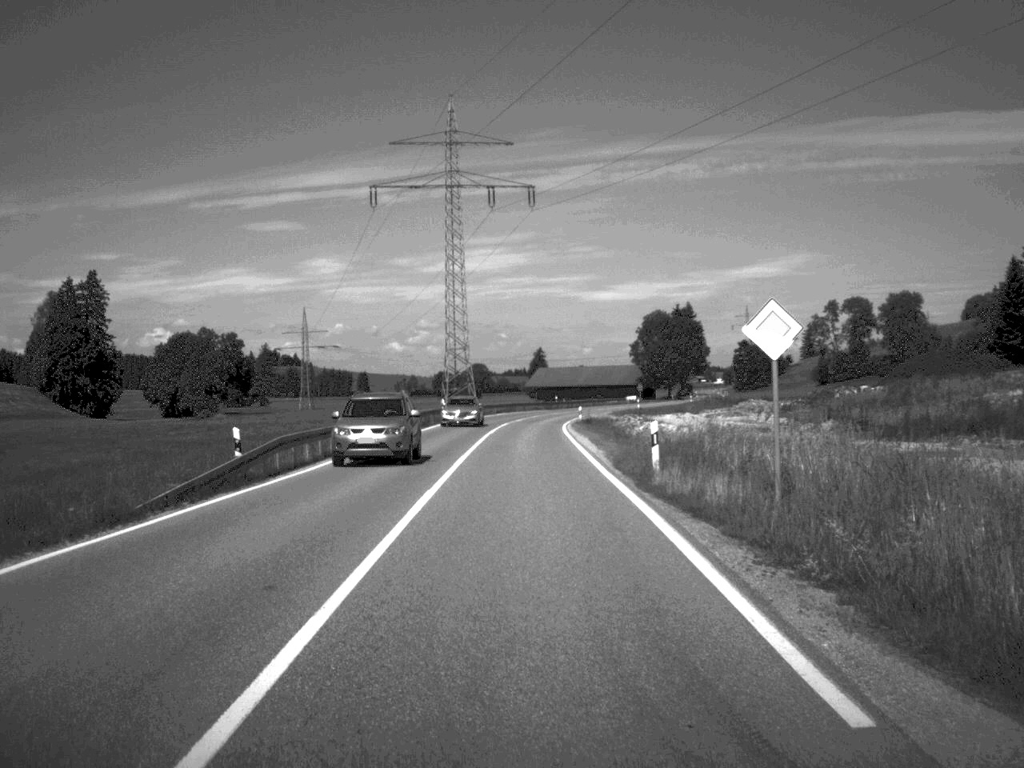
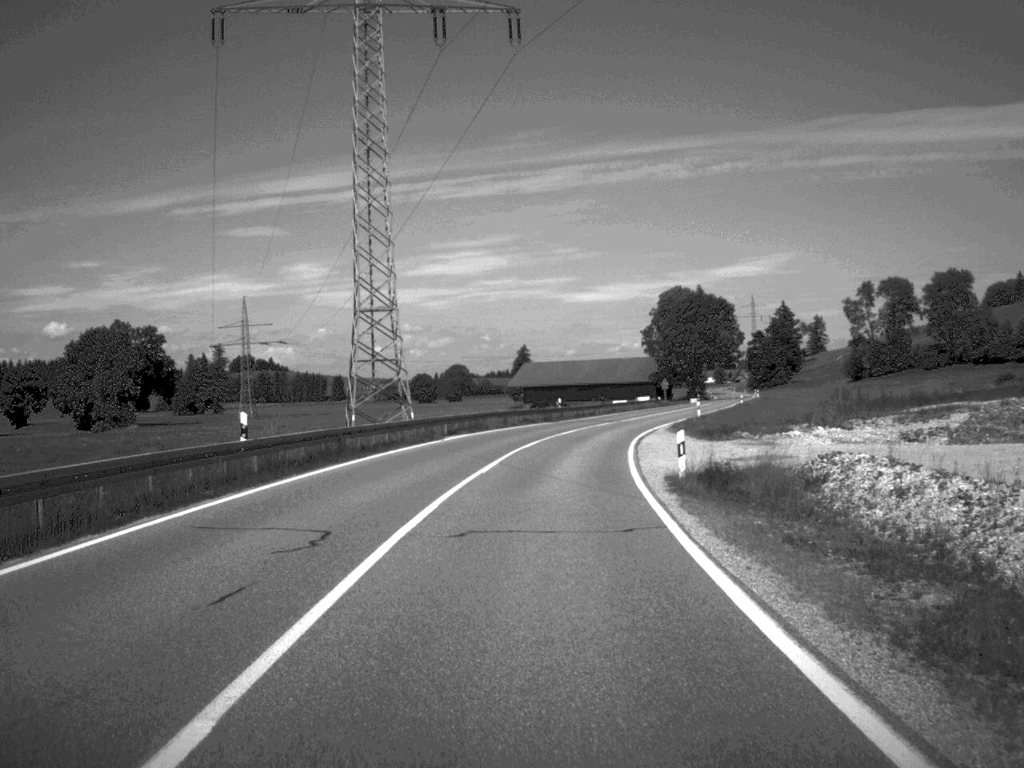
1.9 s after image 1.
(0.0, +49.7) m; +1°
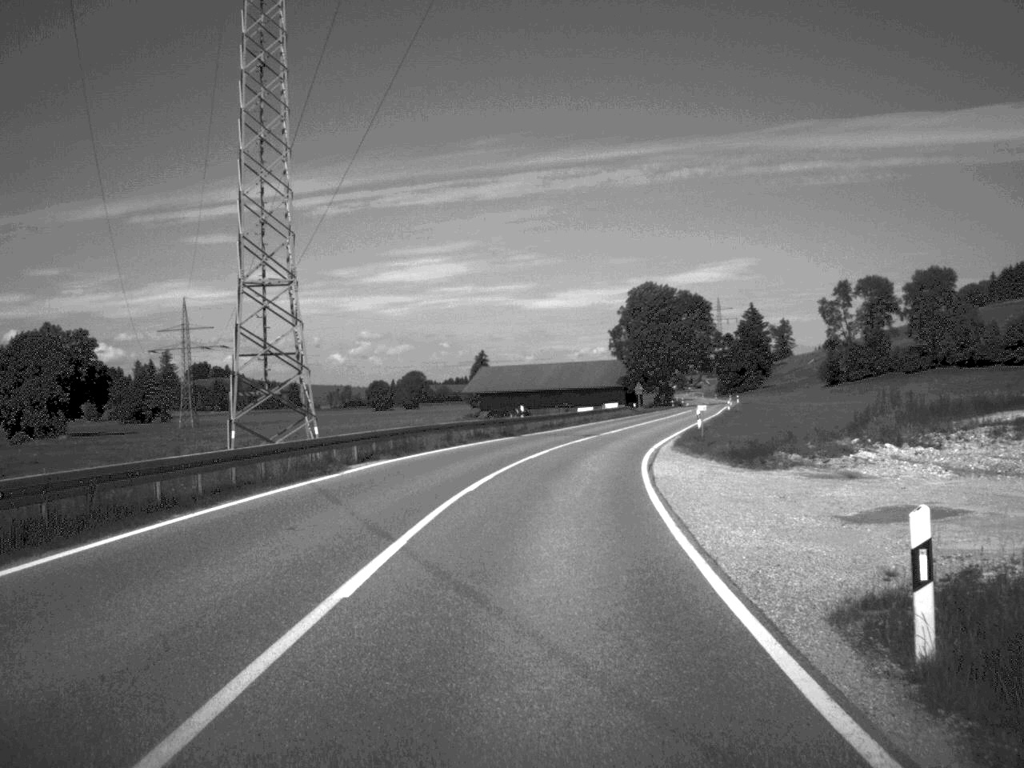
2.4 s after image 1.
(+0.2, +15.4) m; +2°
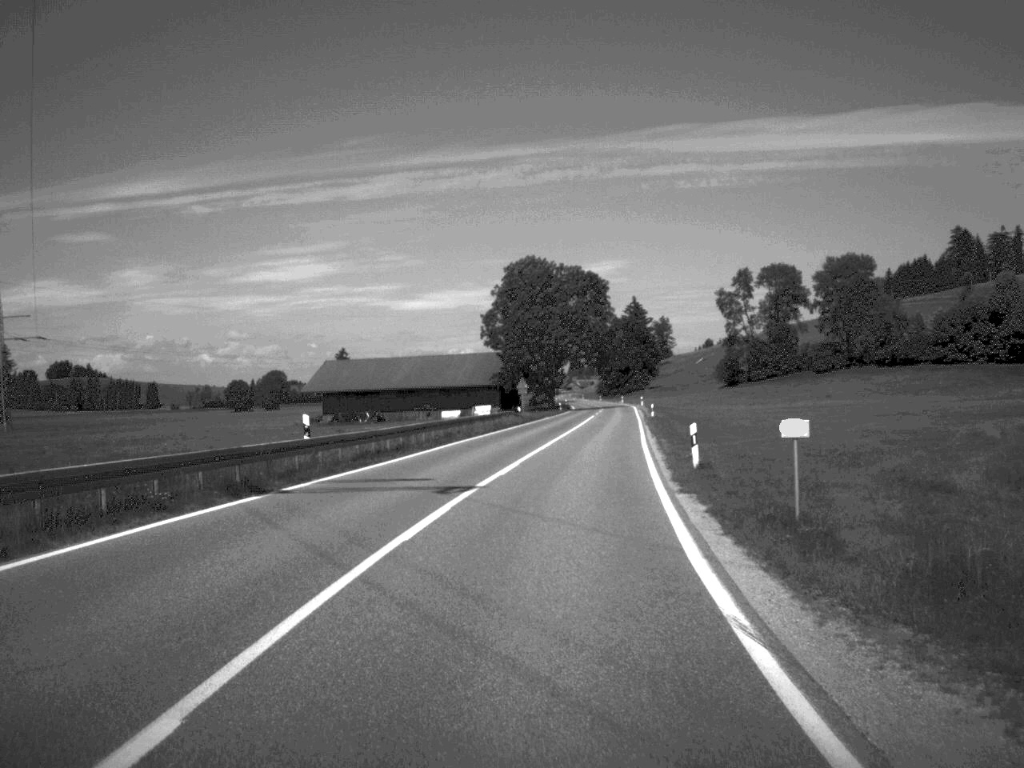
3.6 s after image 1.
(+1.6, +31.1) m; +6°
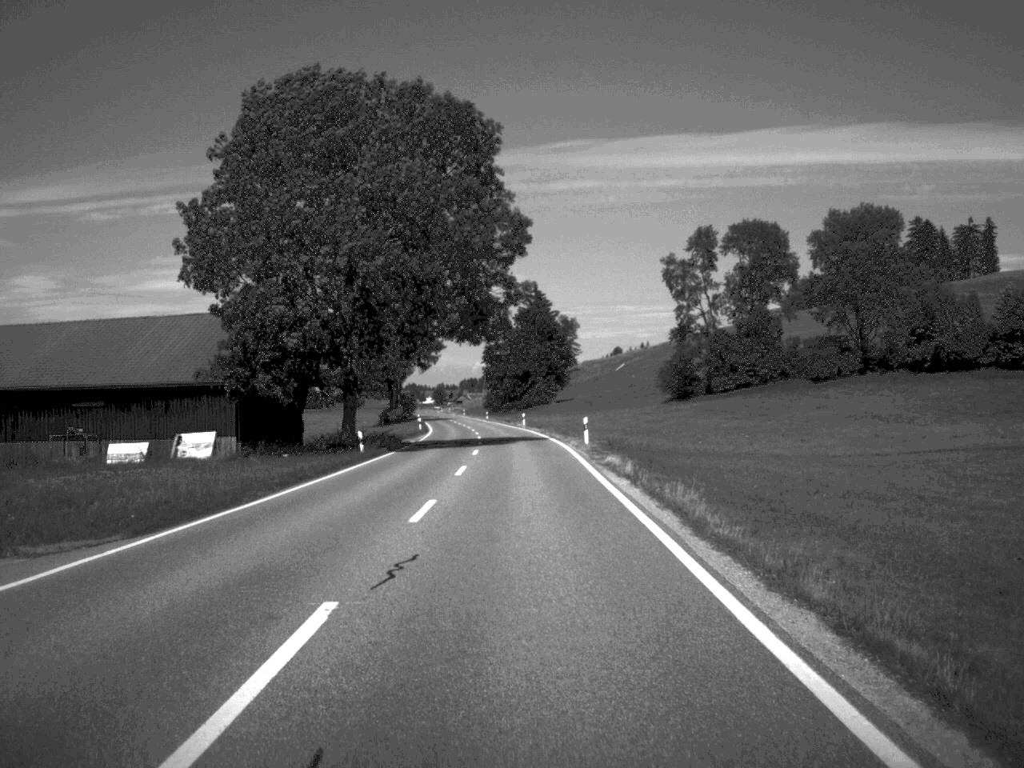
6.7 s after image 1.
(+4.9, +78.6) m; +4°
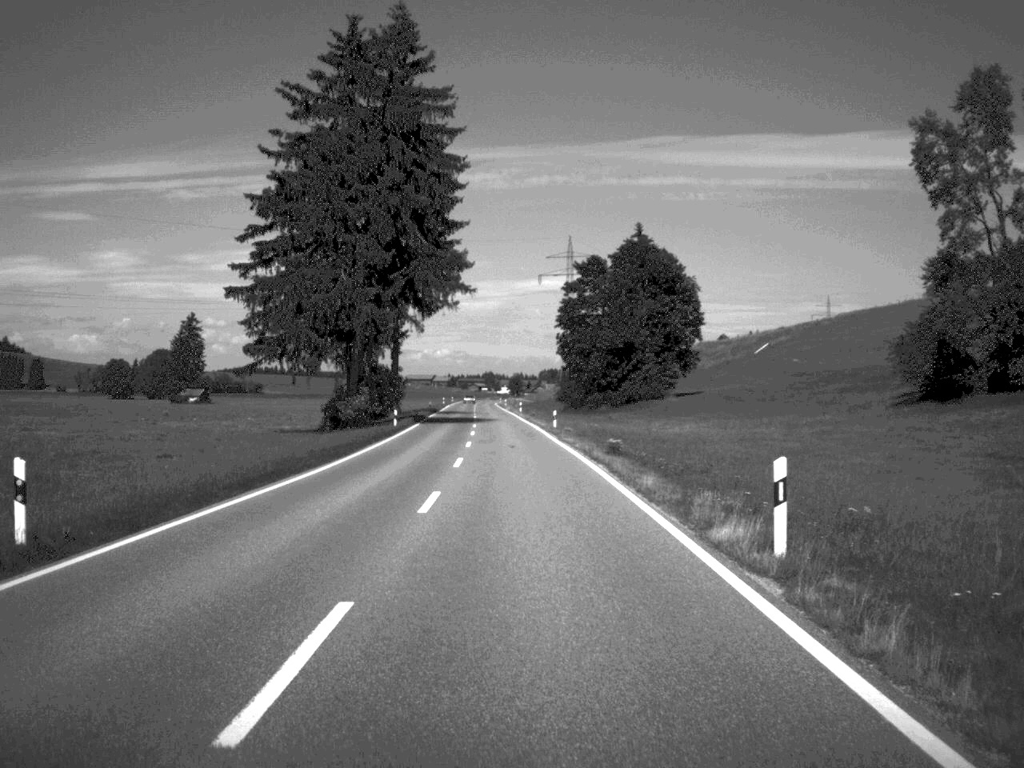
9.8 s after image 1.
(-2.1, +81.7) m; -4°
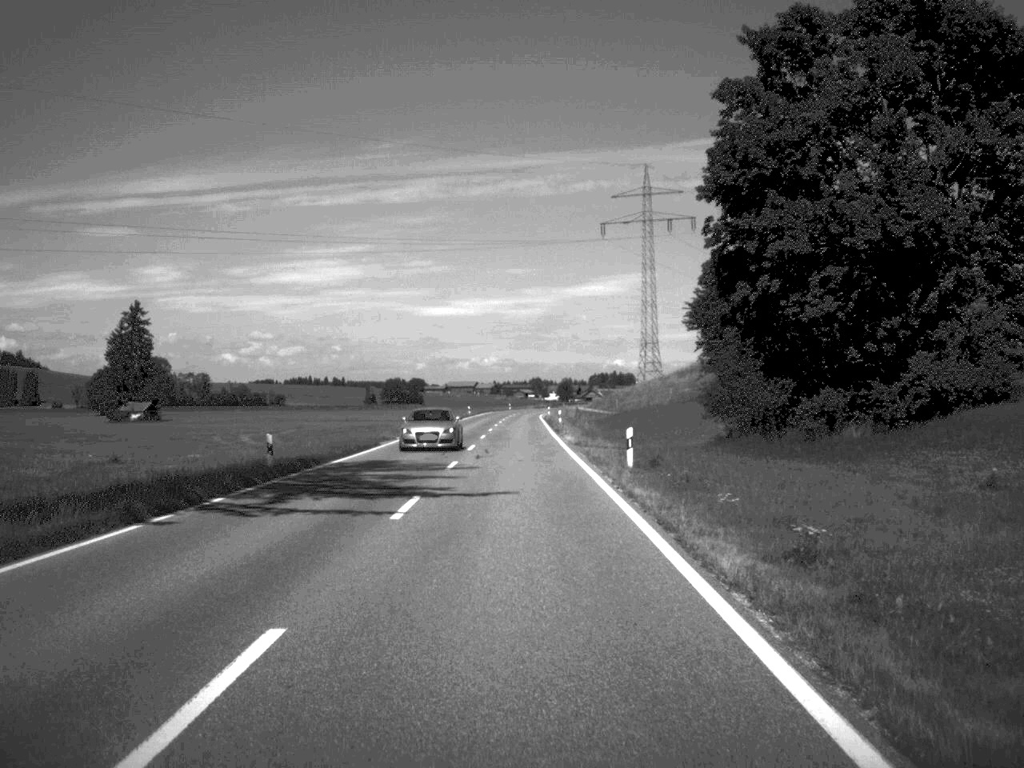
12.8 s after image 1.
(-1.7, +83.3) m; -2°
